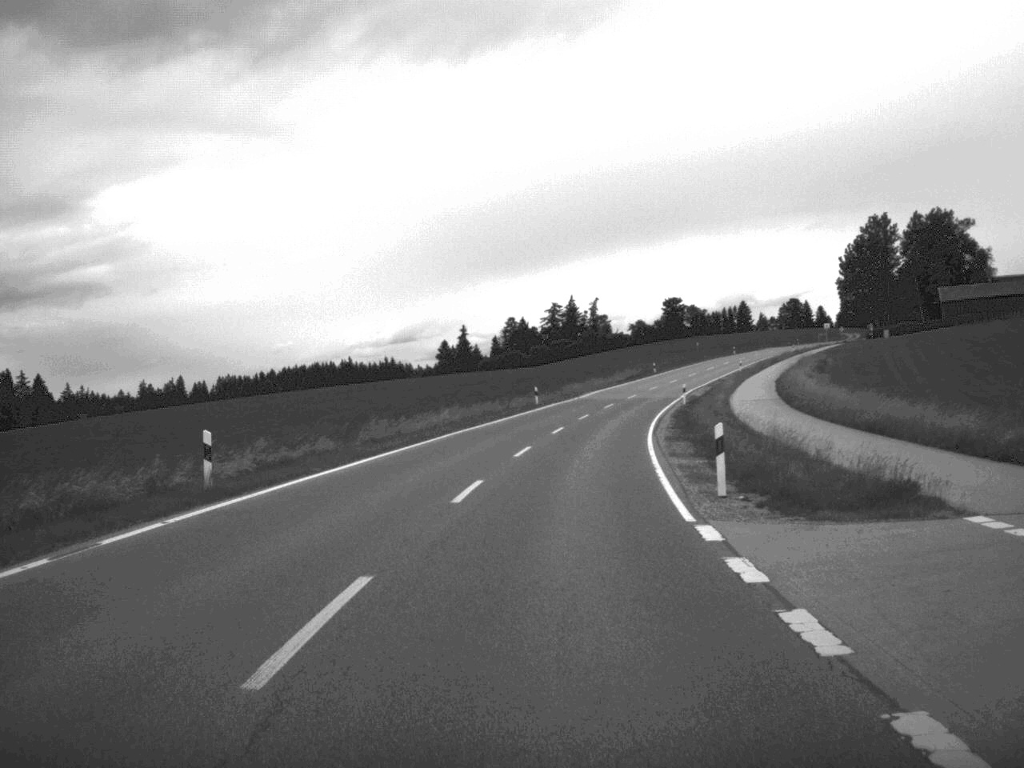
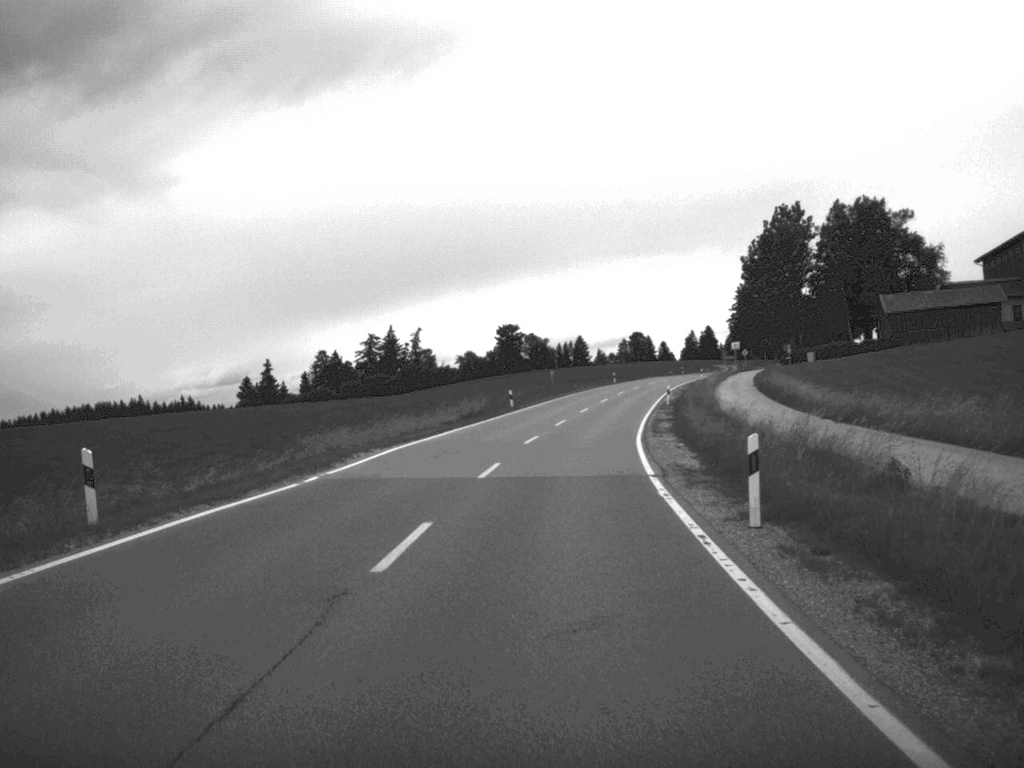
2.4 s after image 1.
(+3.5, +52.4) m; +8°
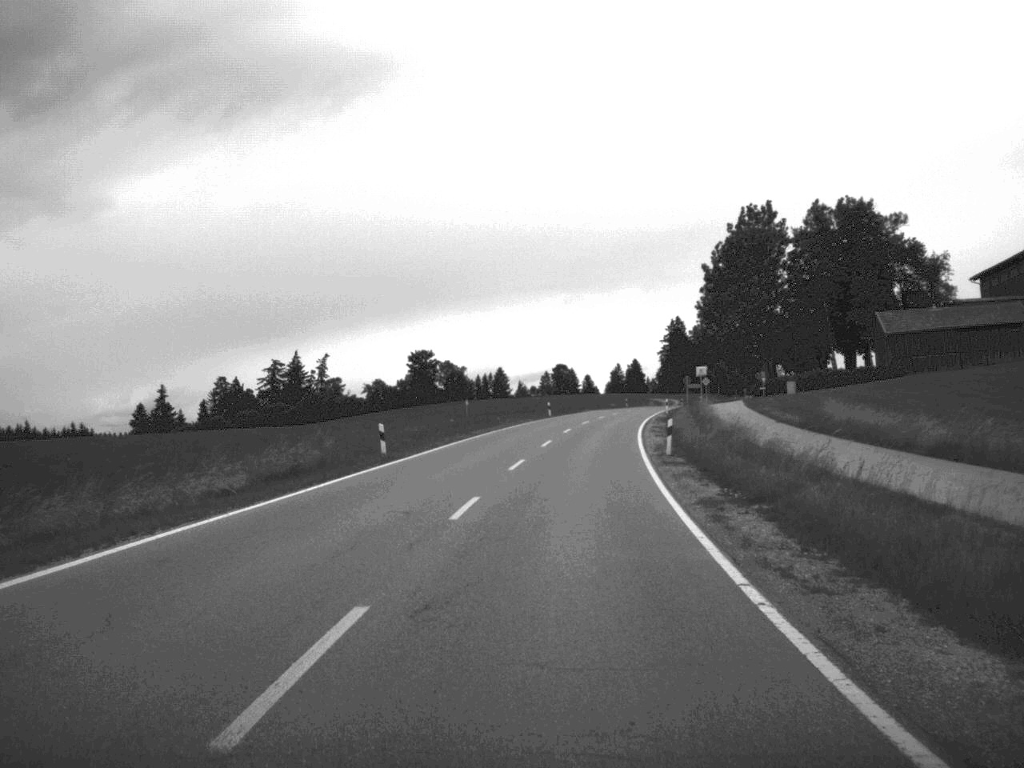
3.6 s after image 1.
(+0.9, +29.0) m; +4°
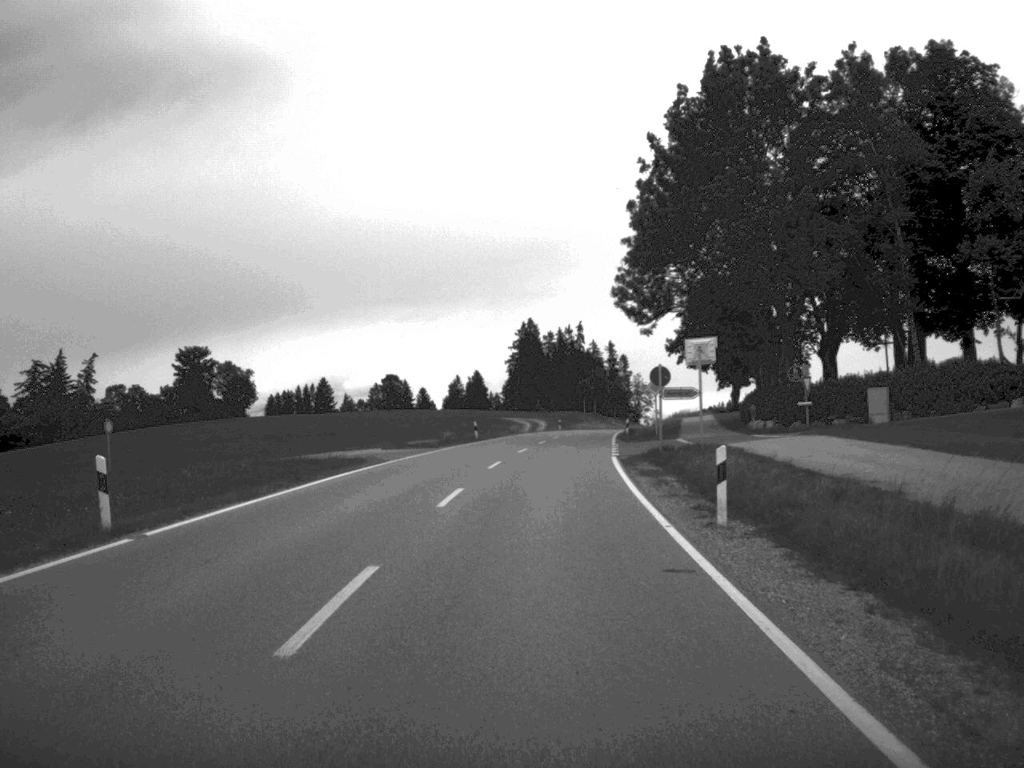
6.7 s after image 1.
(+4.6, +68.2) m; +7°
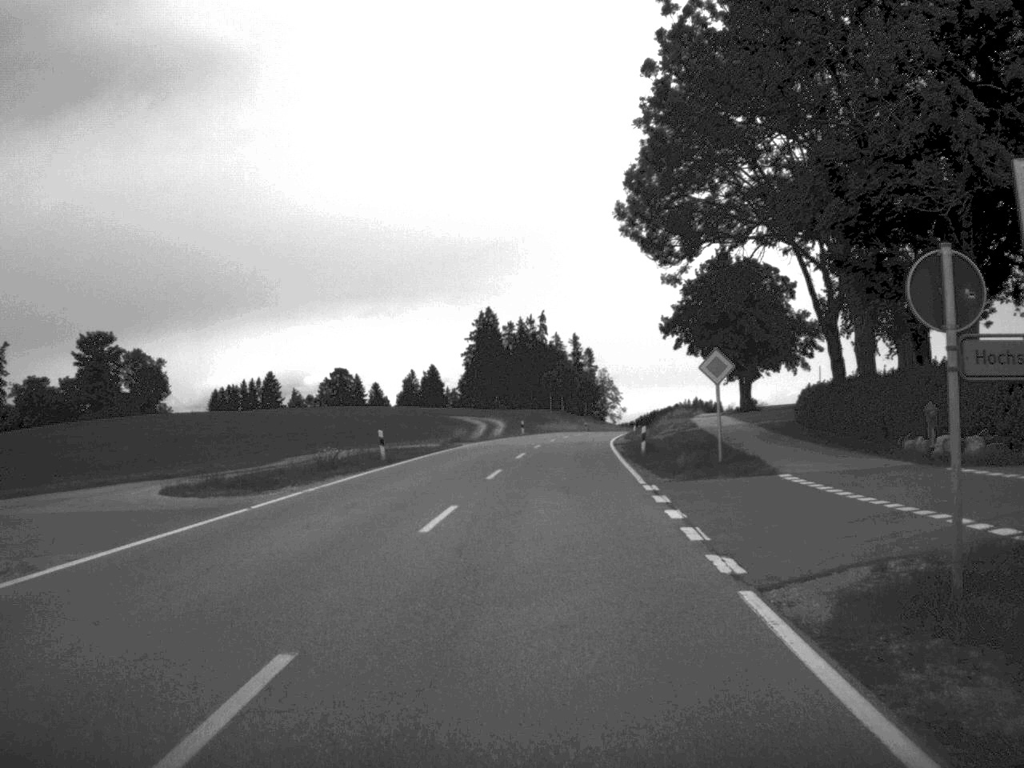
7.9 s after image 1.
(+0.5, +27.4) m; +2°
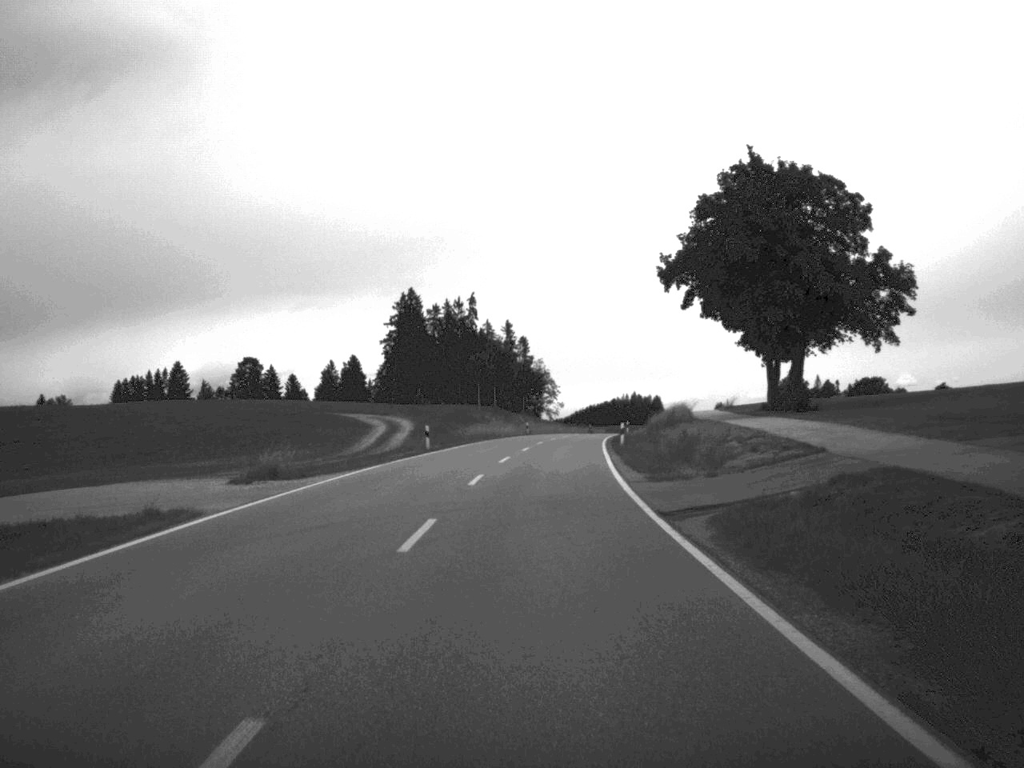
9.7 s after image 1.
(+0.8, +37.2) m; +3°
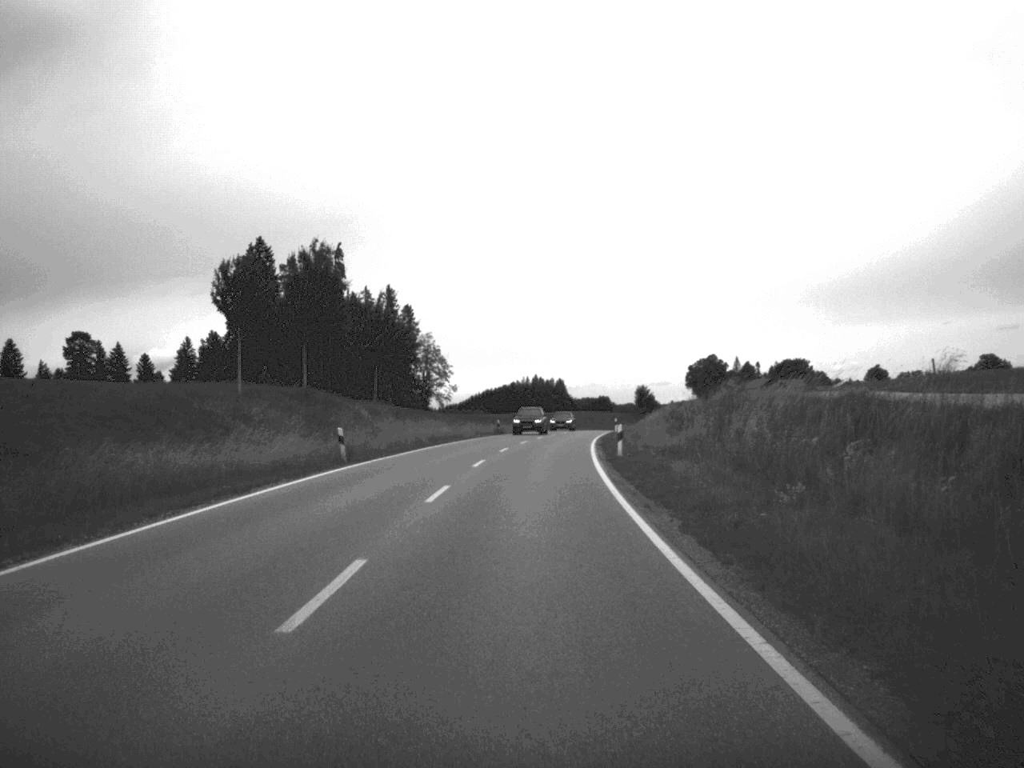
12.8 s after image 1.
(+2.1, +63.7) m; +4°
